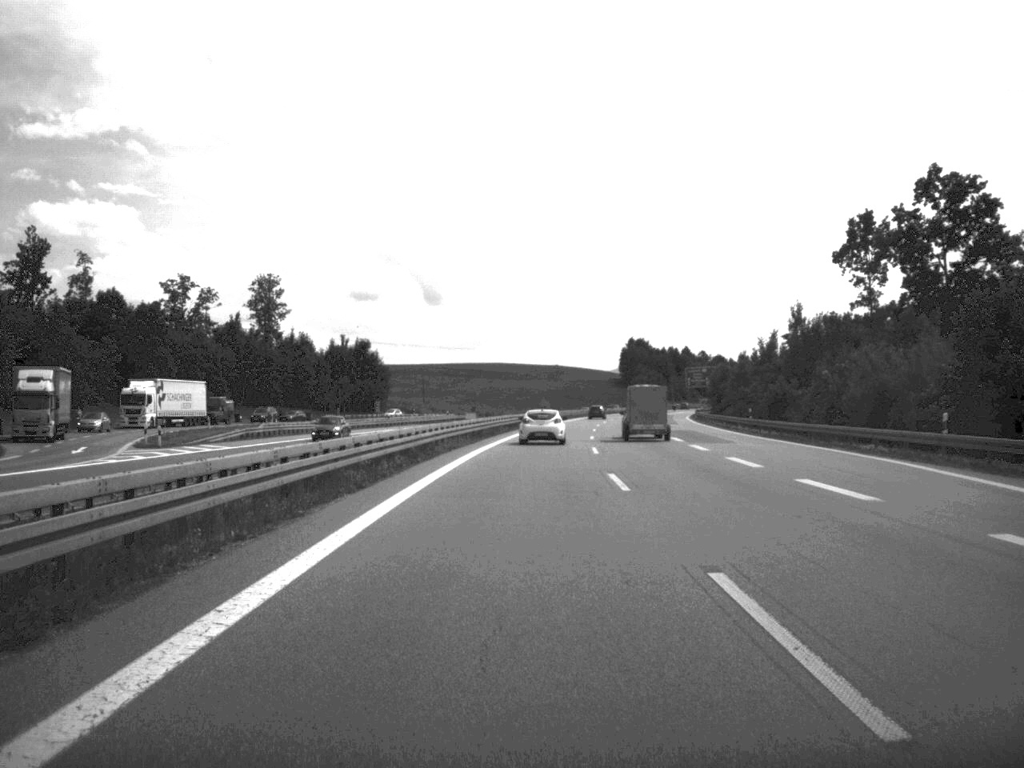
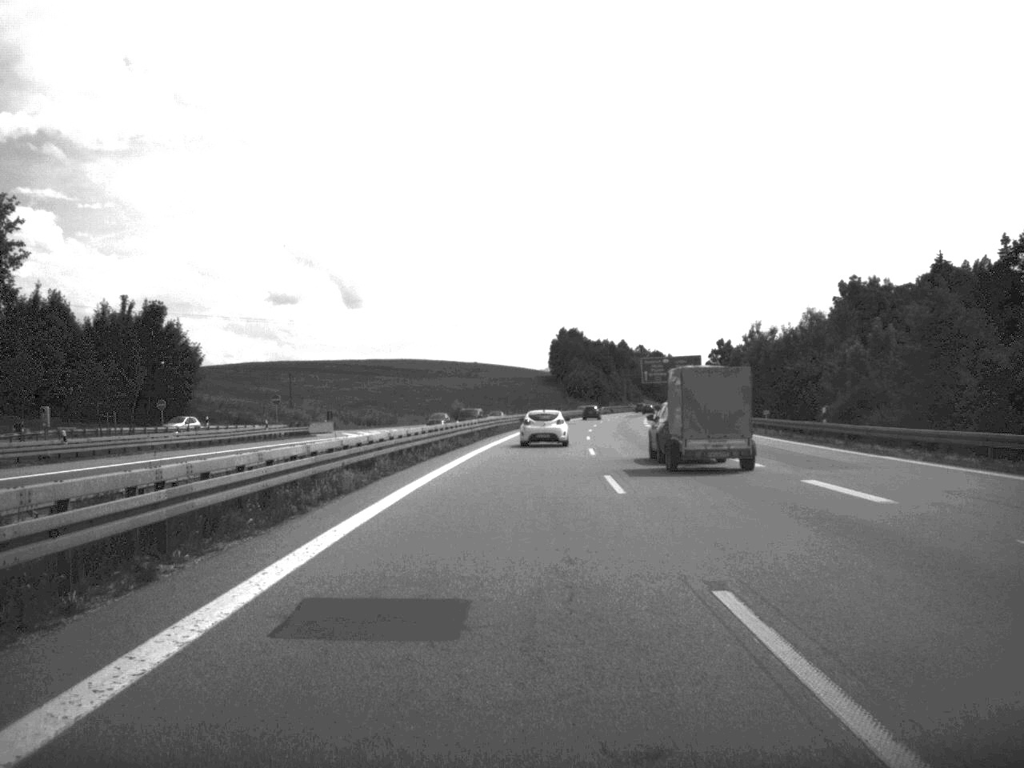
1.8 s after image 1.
(+2.3, +72.4) m; +4°
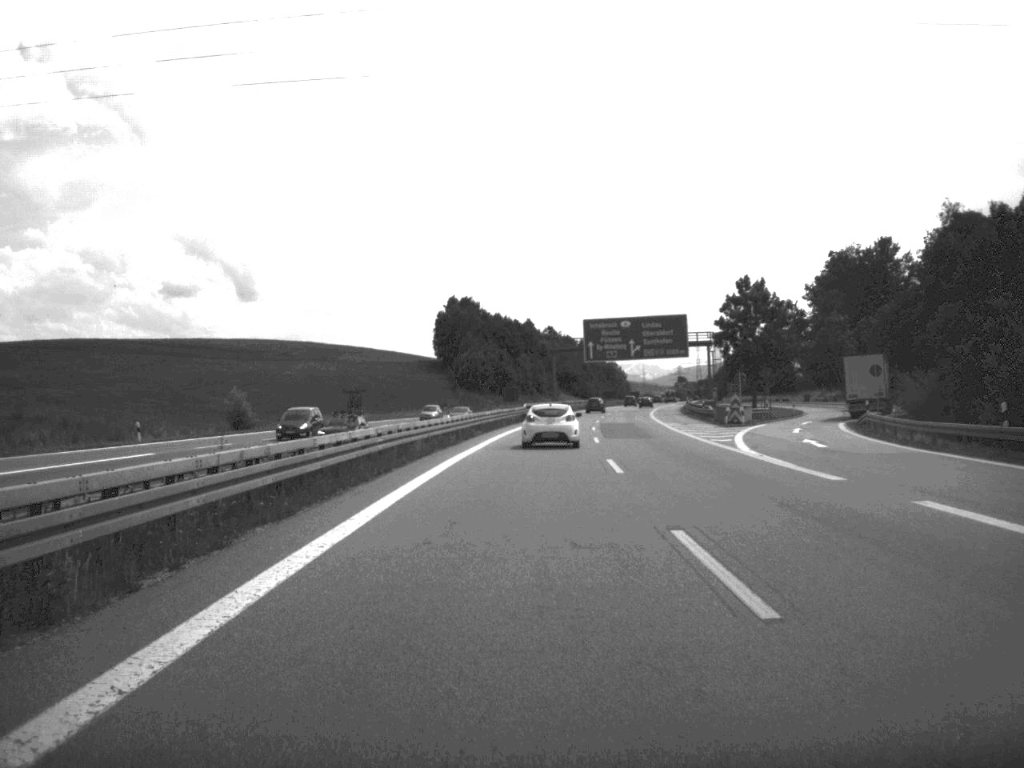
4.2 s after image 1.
(+4.1, +102.0) m; +5°
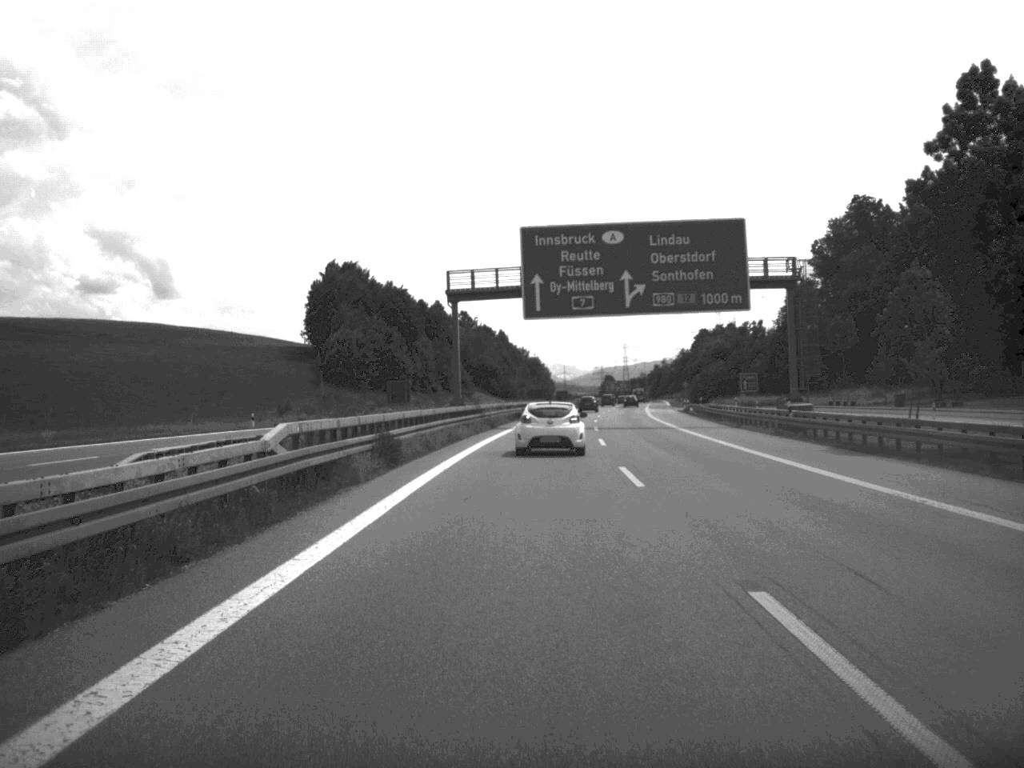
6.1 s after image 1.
(+2.5, +75.5) m; +4°
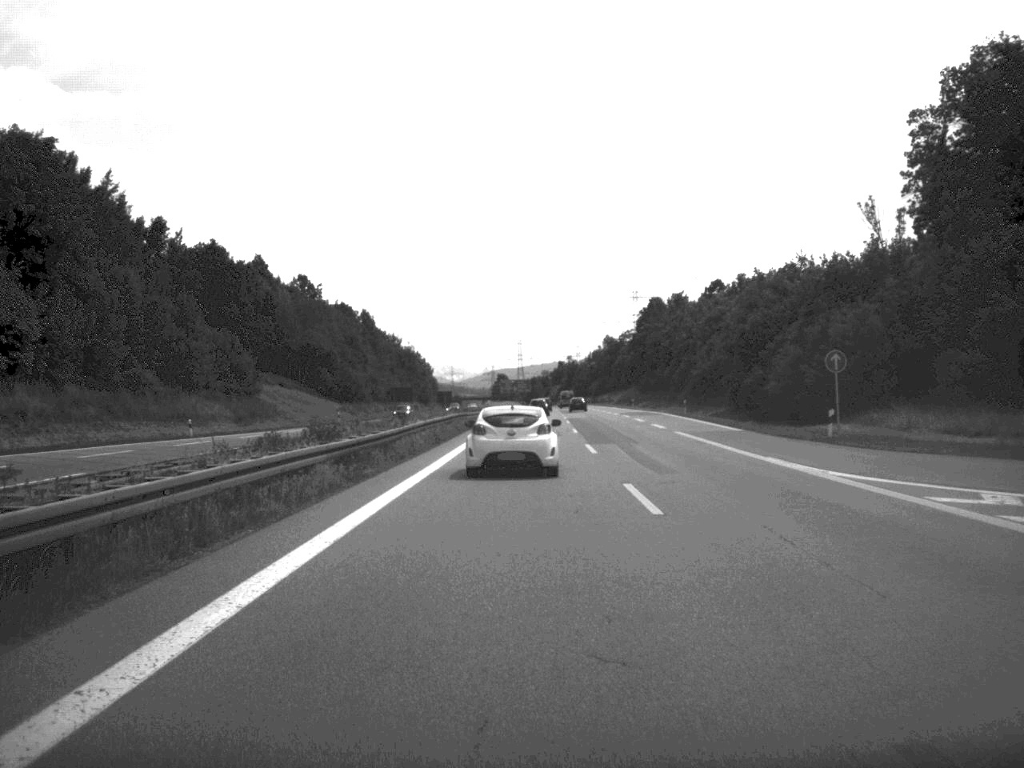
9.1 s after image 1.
(+5.1, +110.7) m; +5°
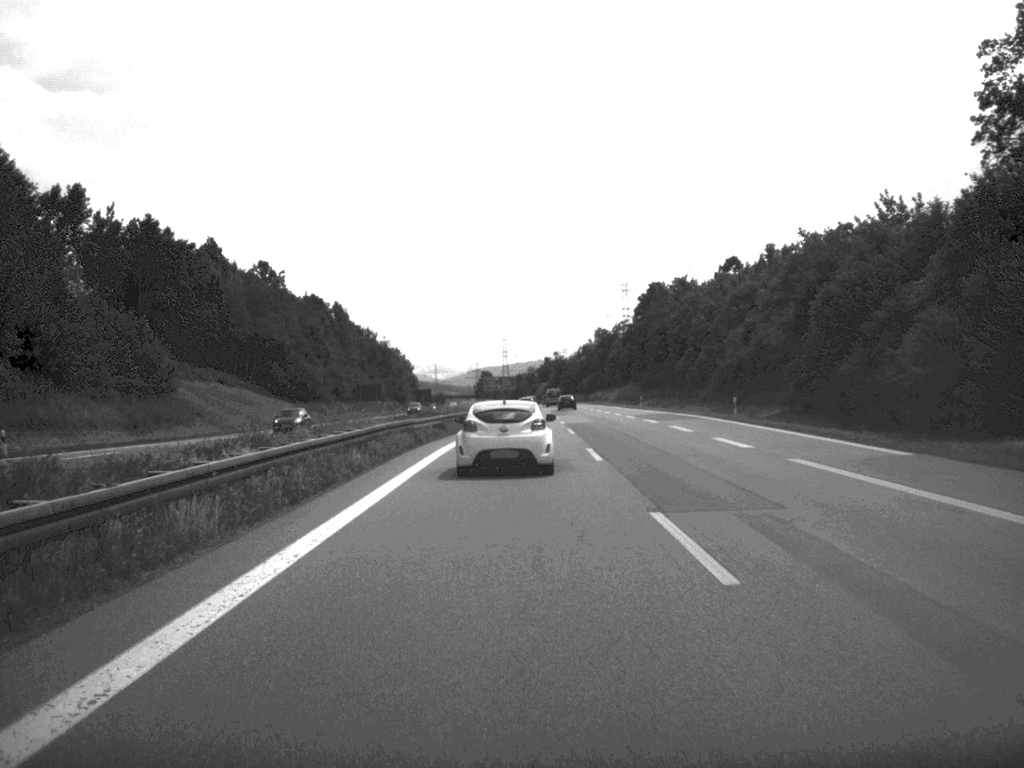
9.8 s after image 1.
(+0.1, +24.5) m; +1°
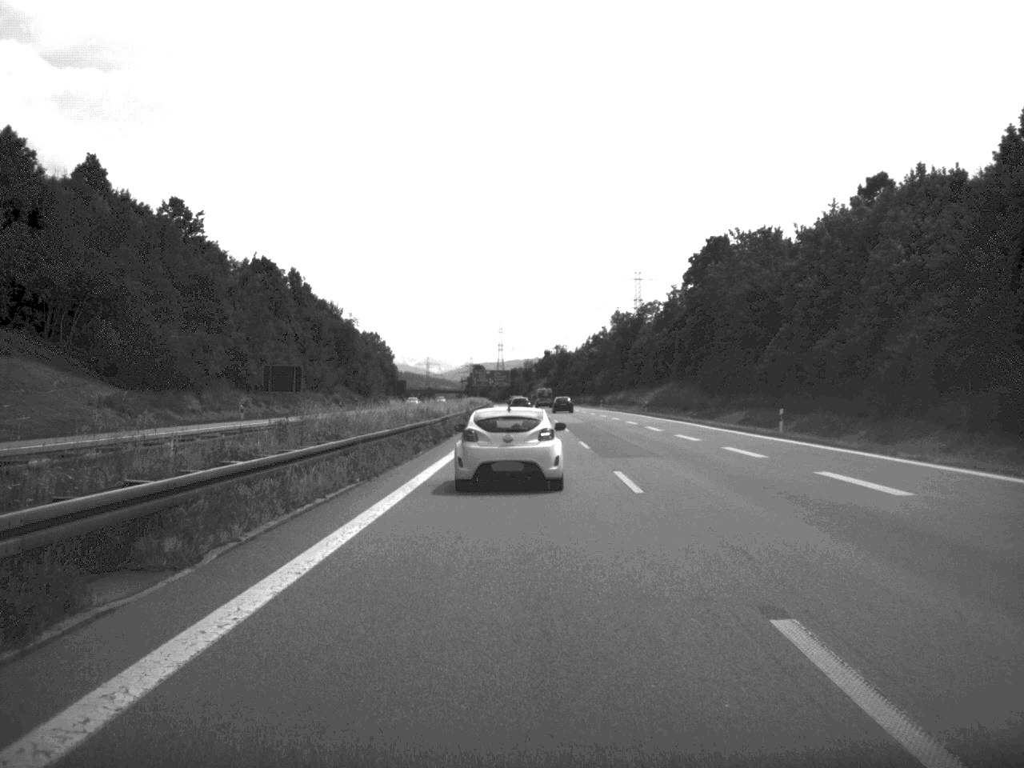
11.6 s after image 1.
(+0.1, +60.3) m; 0°
